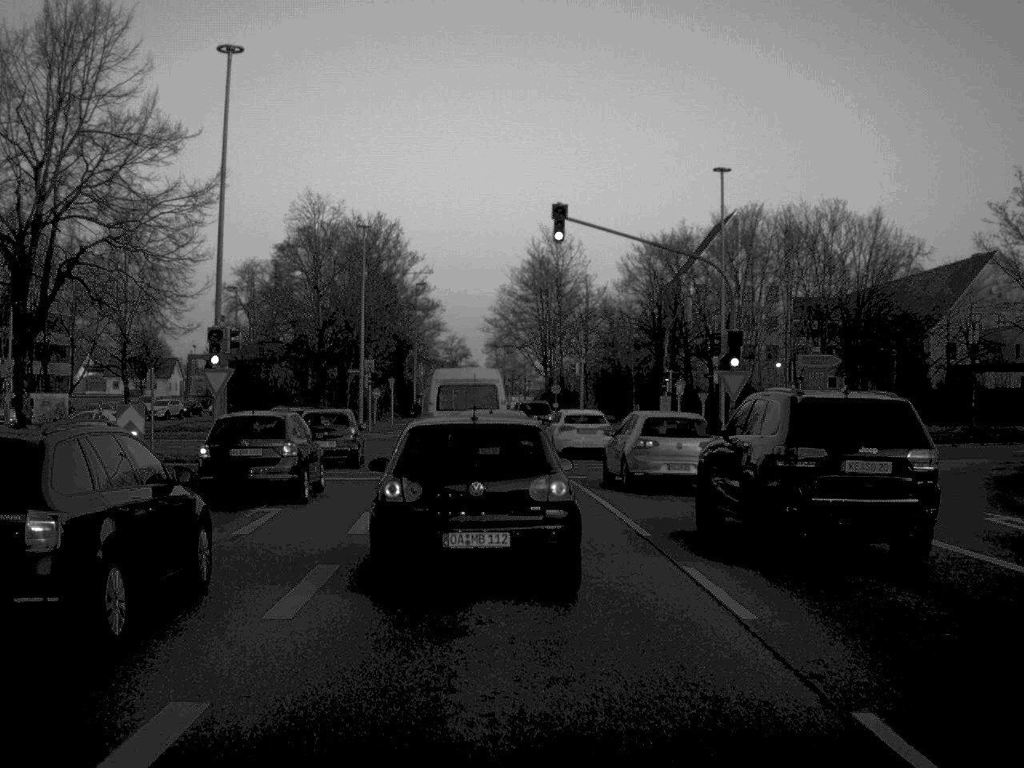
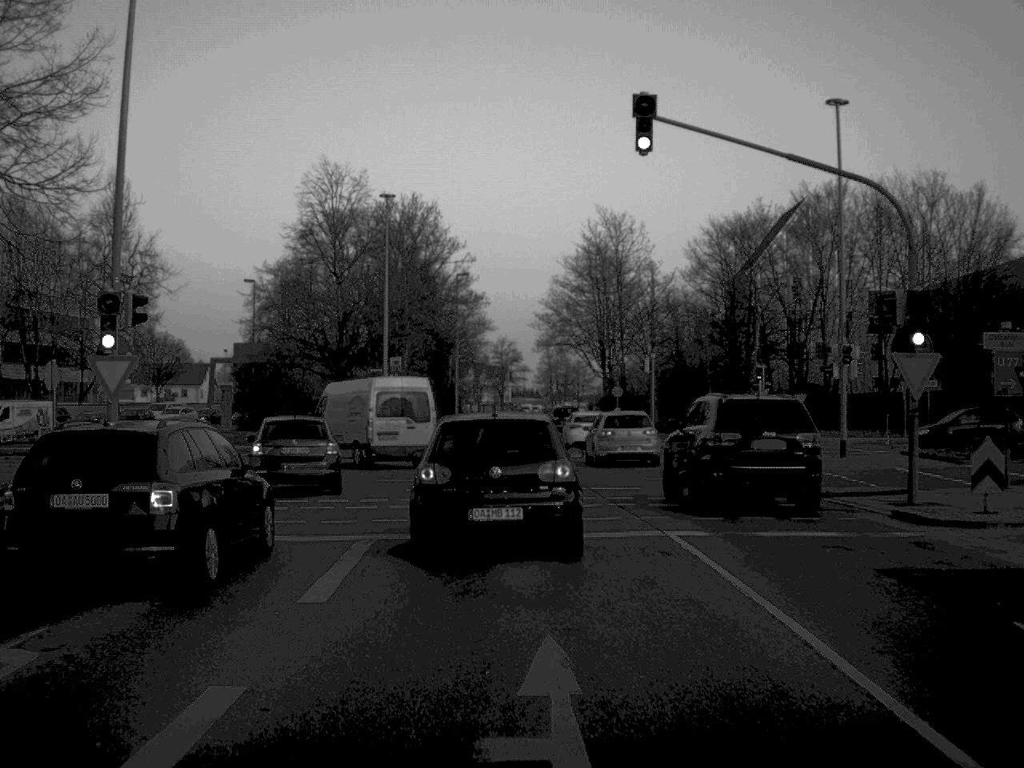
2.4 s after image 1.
(-0.2, +11.4) m; -2°
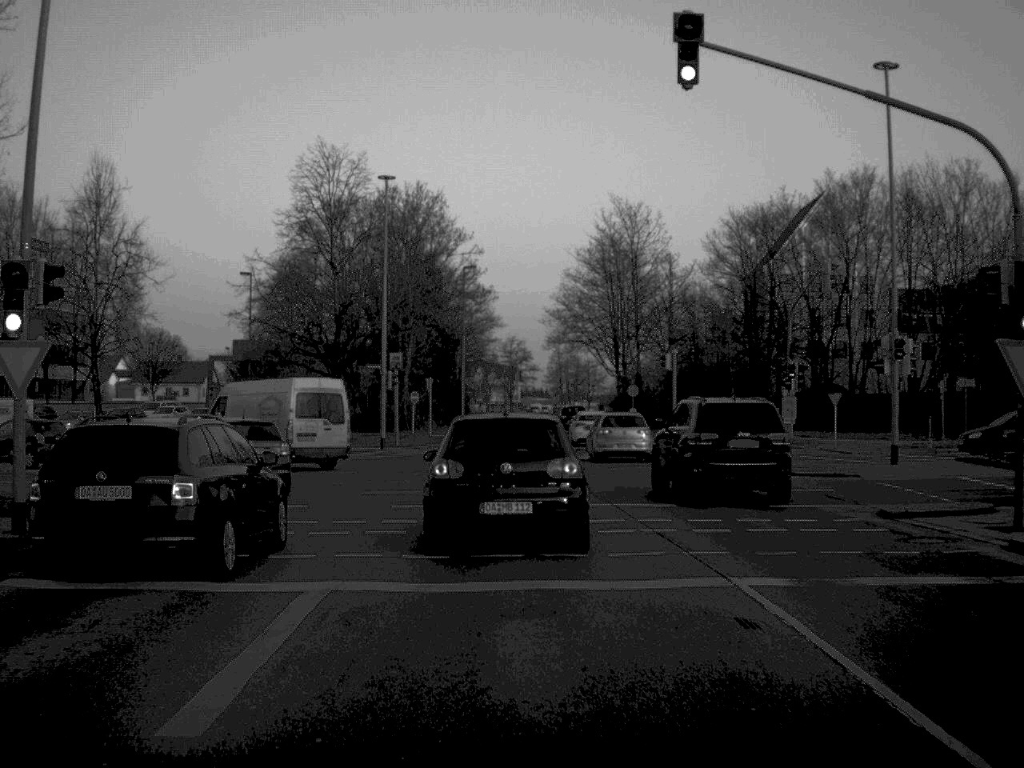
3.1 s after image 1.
(0.0, +4.3) m; 0°
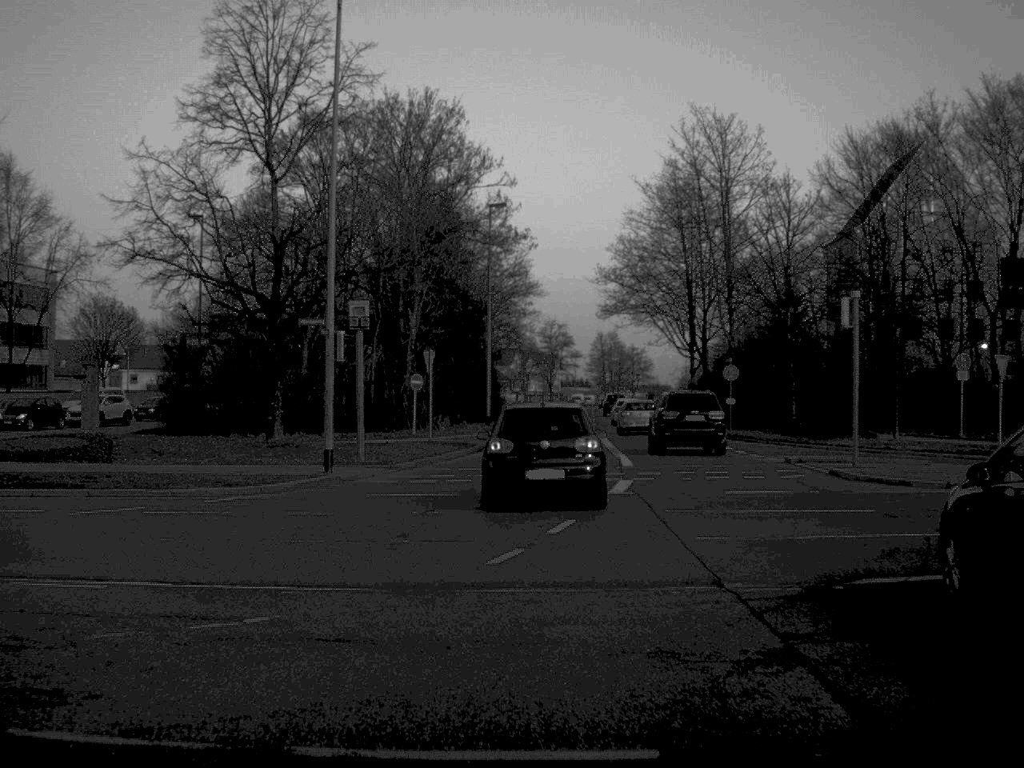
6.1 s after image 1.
(-0.4, +22.1) m; -2°
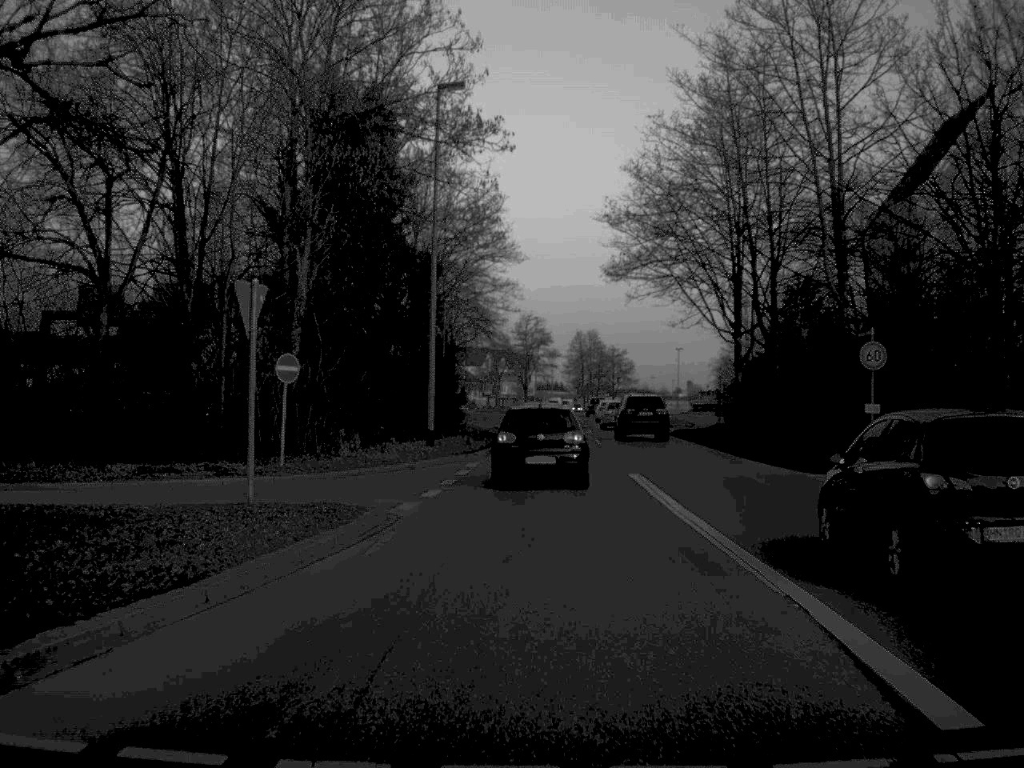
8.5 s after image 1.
(+0.2, +23.5) m; +1°
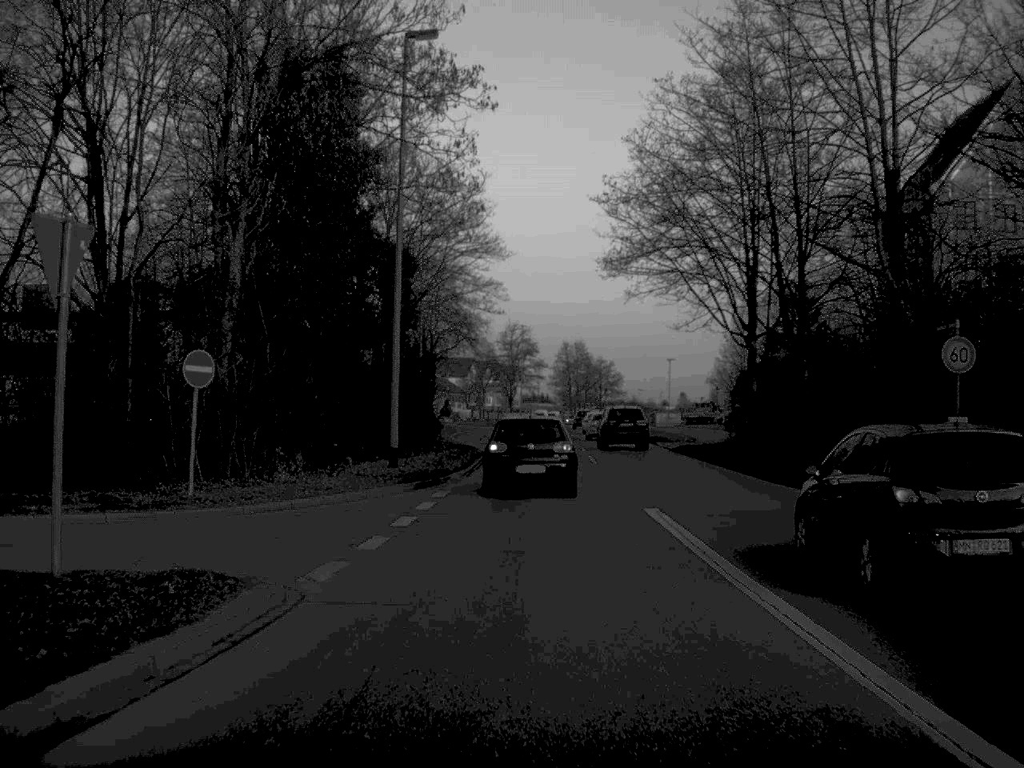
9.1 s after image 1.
(0.0, +6.4) m; +1°
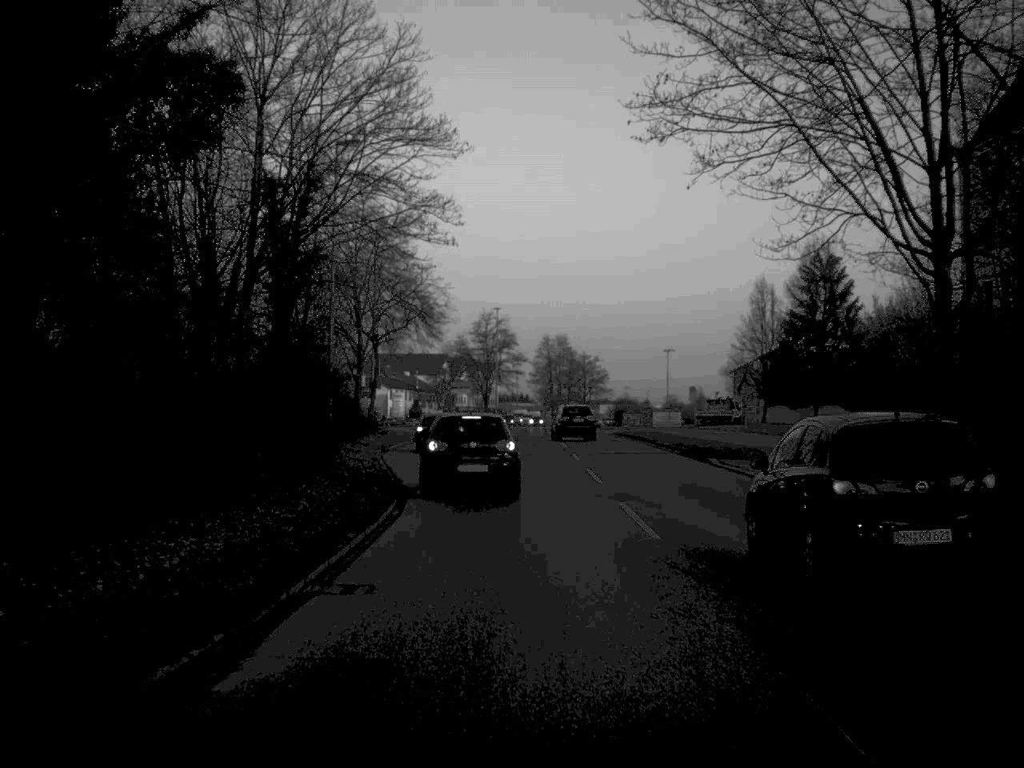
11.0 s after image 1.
(+0.3, +23.1) m; +1°
